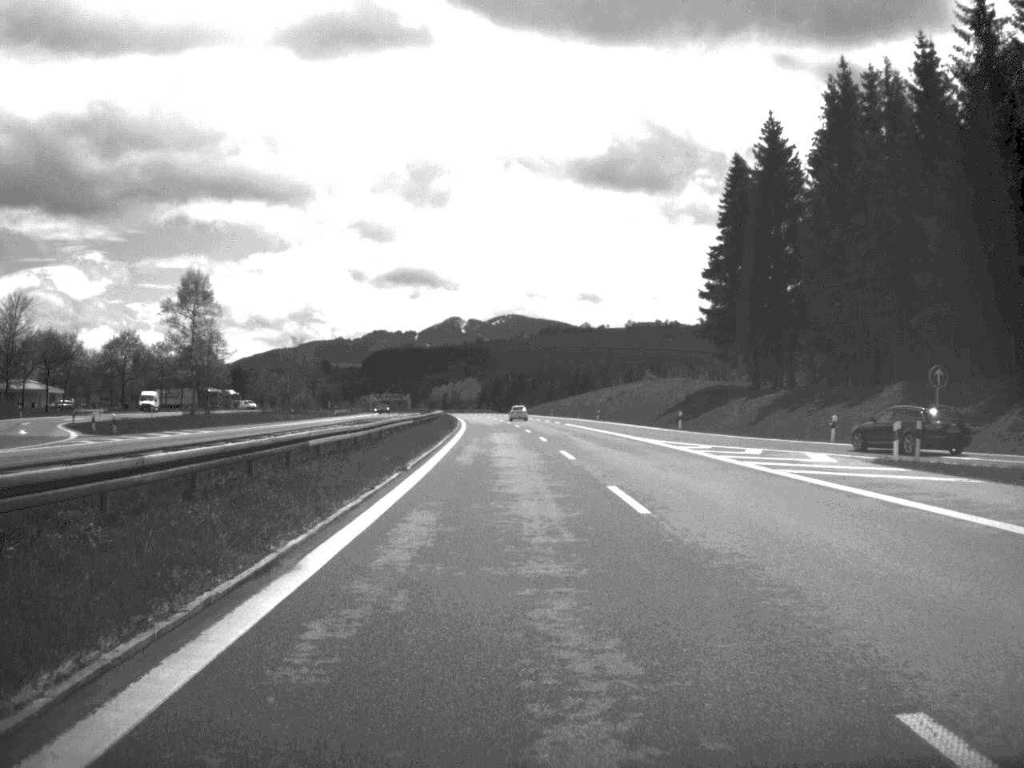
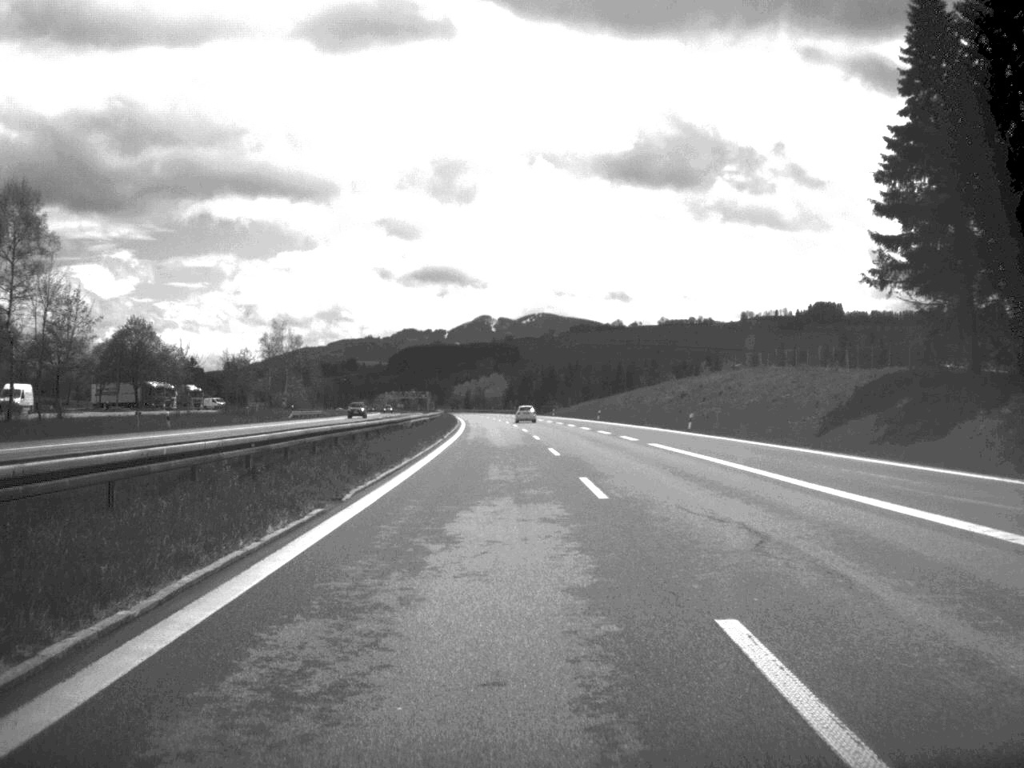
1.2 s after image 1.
(-0.6, +50.1) m; -1°
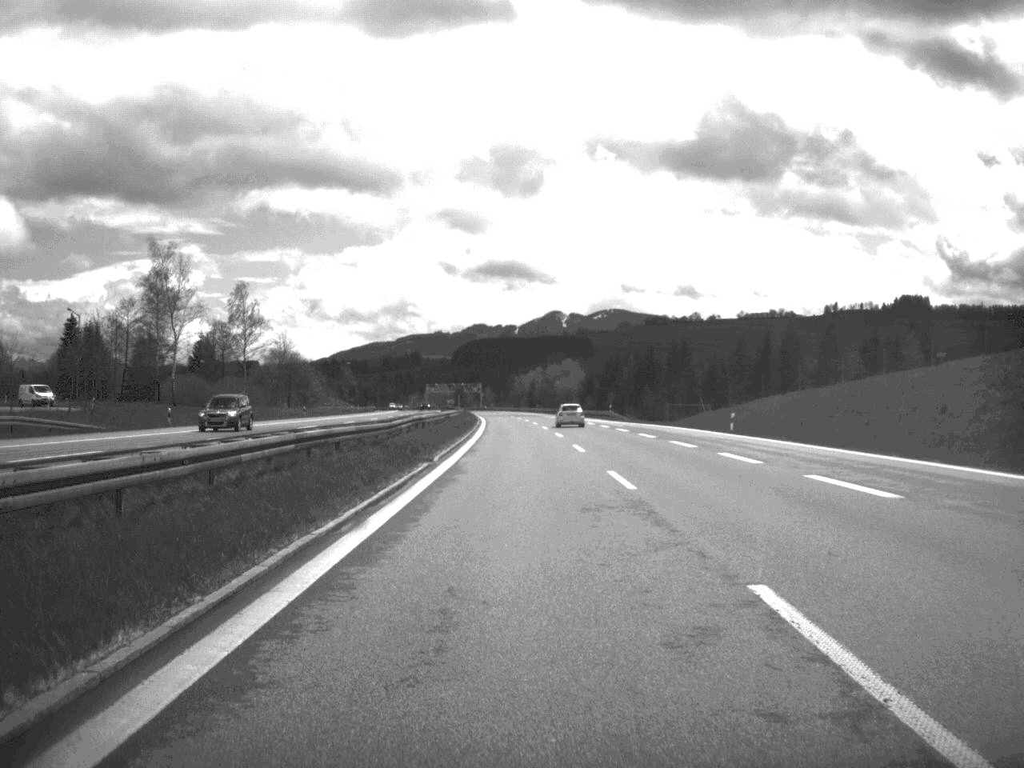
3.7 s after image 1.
(-3.2, +104.2) m; -3°
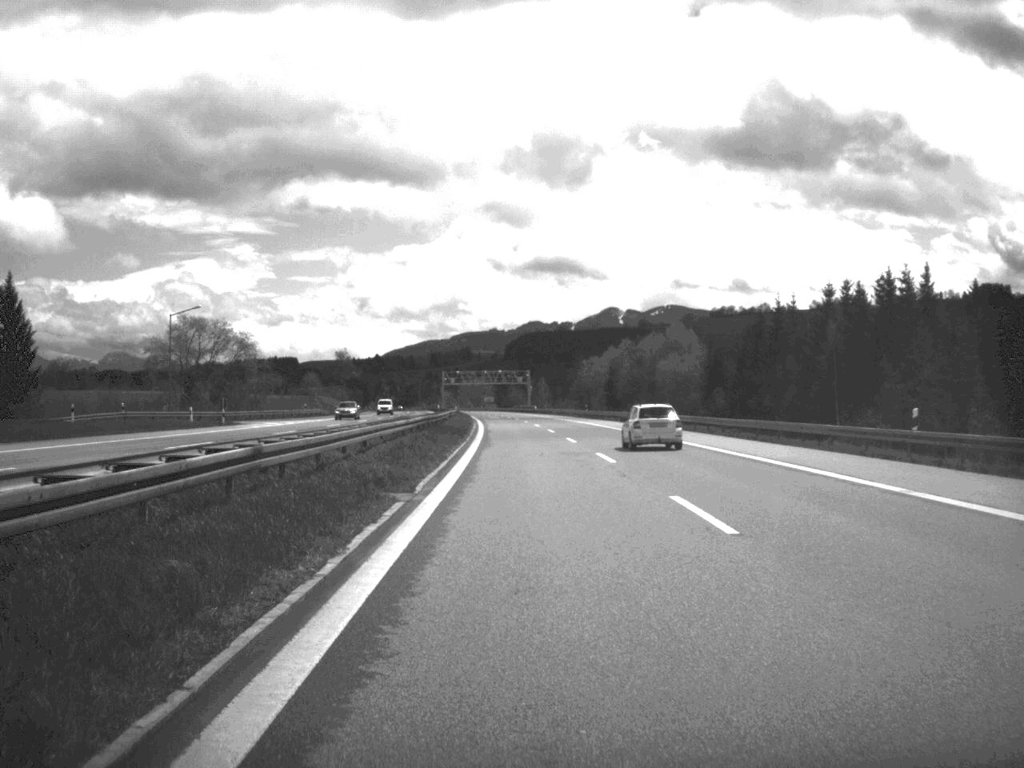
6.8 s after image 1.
(-3.4, +131.1) m; -3°
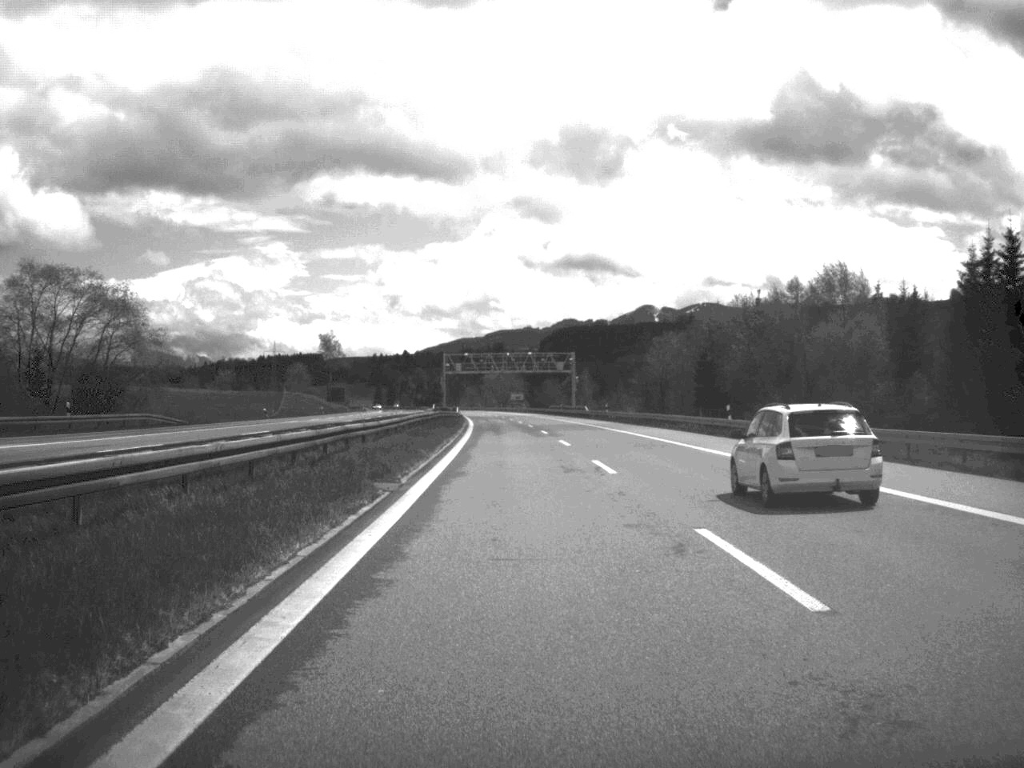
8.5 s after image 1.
(-1.1, +75.9) m; -2°
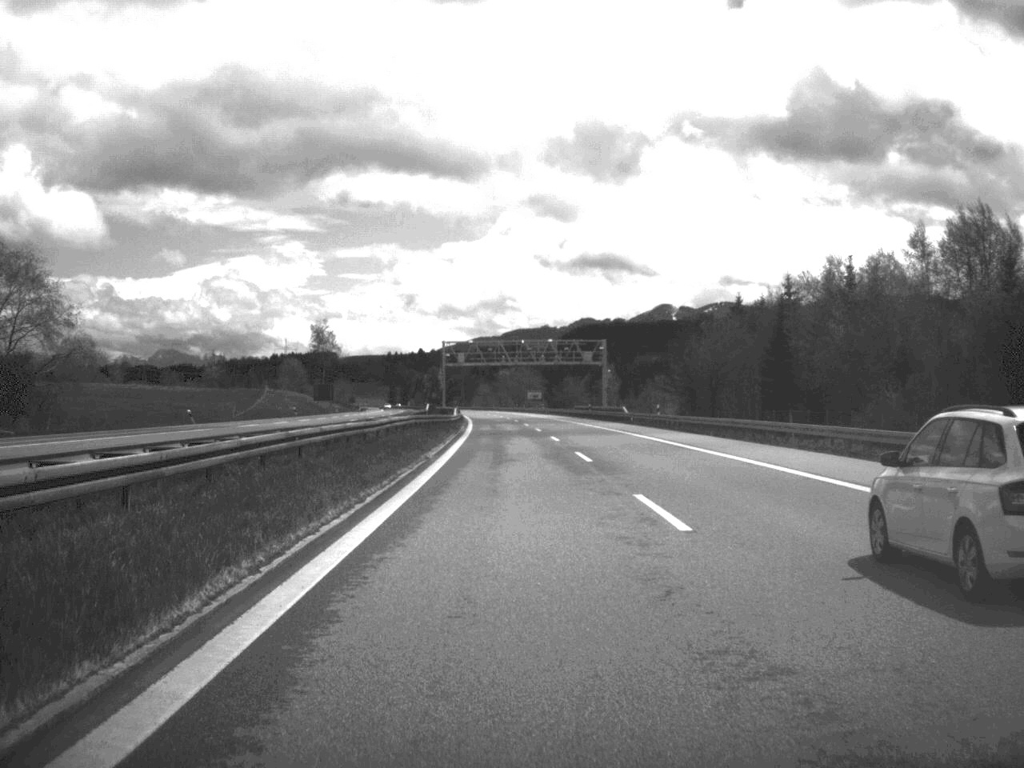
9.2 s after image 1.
(-0.2, +29.6) m; -1°
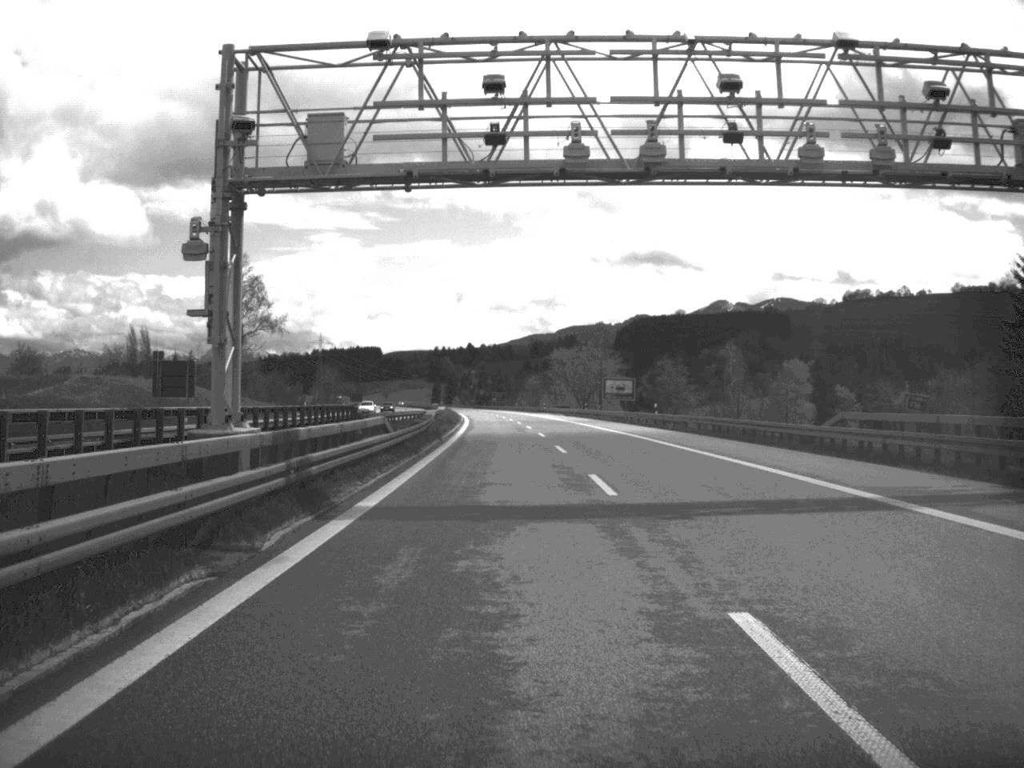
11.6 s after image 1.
(-2.2, +100.2) m; -3°
